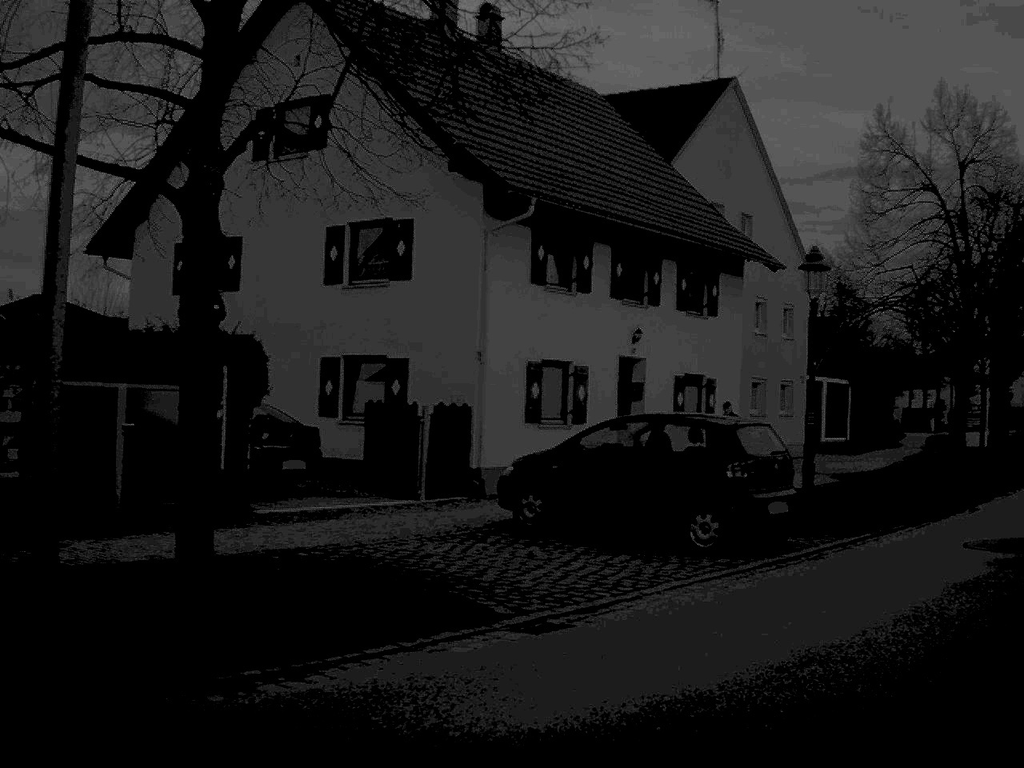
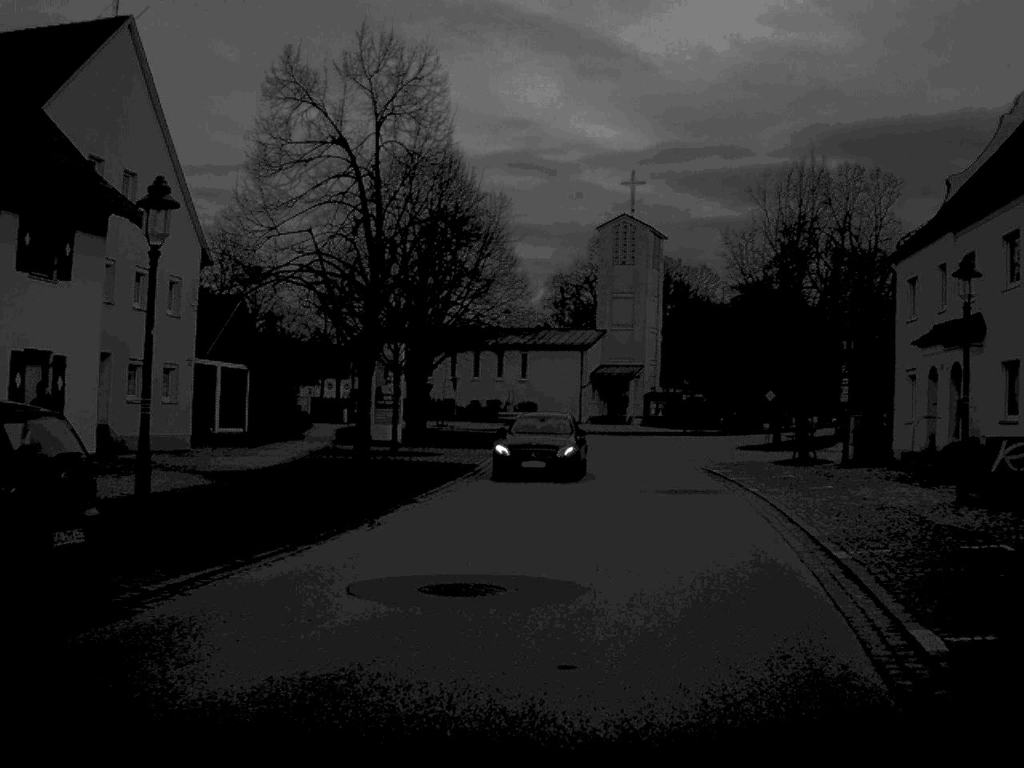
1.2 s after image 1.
(+1.2, +4.7) m; +26°
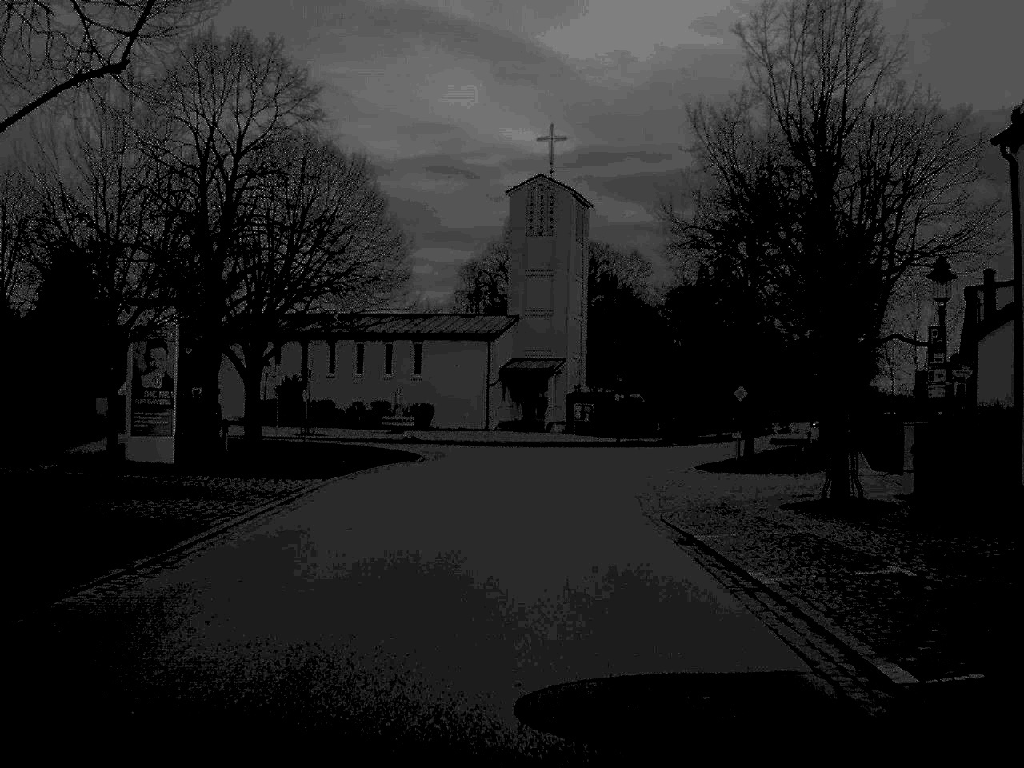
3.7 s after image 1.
(+1.5, +17.8) m; +3°
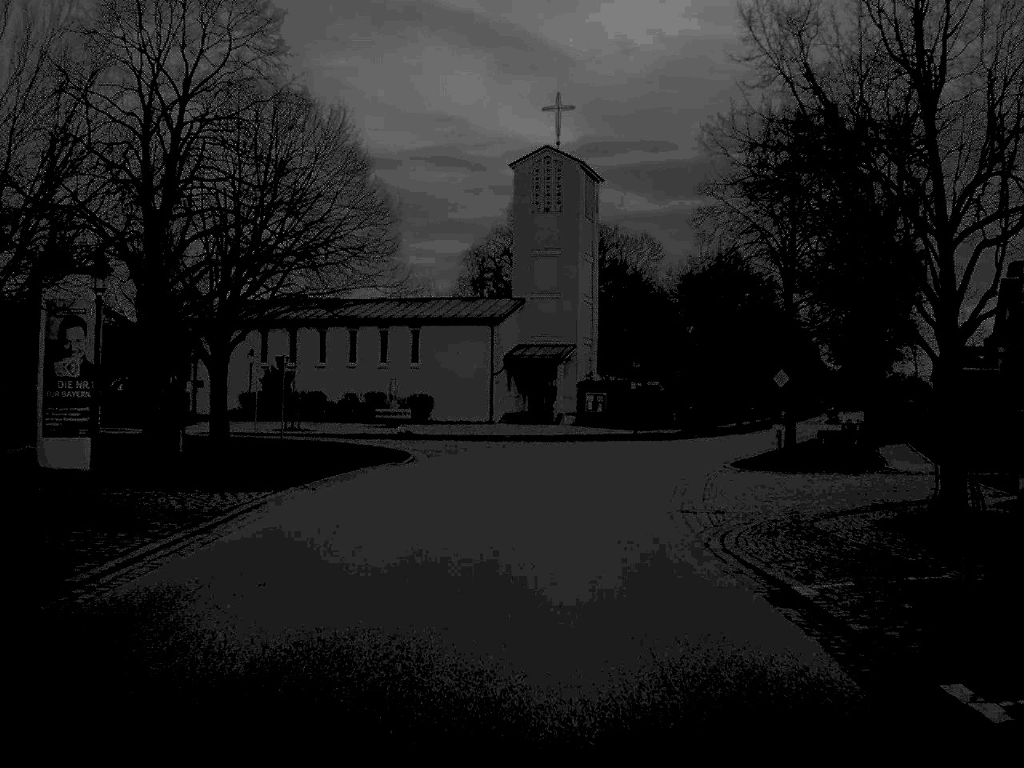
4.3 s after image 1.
(0.0, +6.0) m; 0°
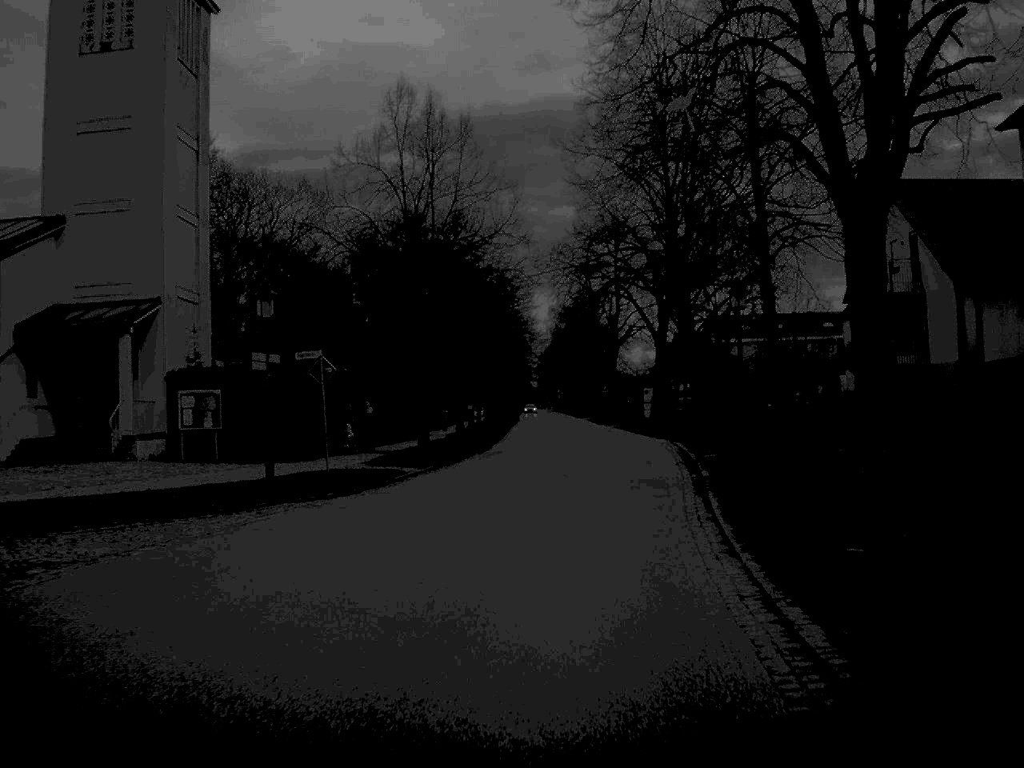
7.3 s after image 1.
(+3.5, +34.9) m; +15°
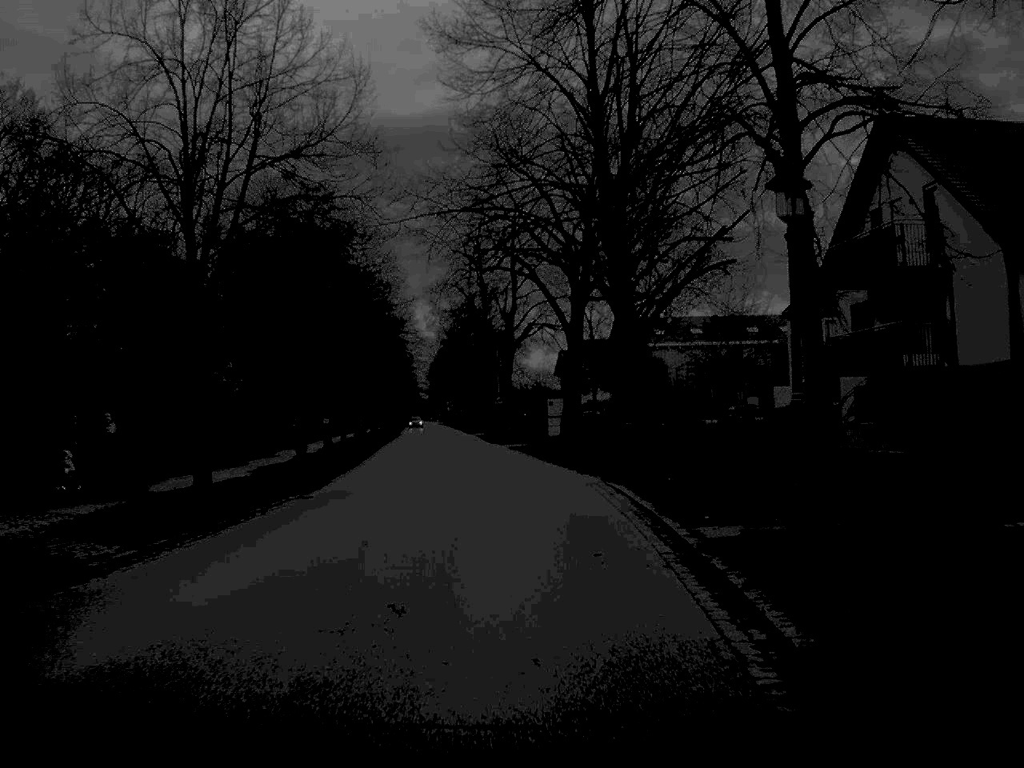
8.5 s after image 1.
(+0.8, +15.5) m; +5°
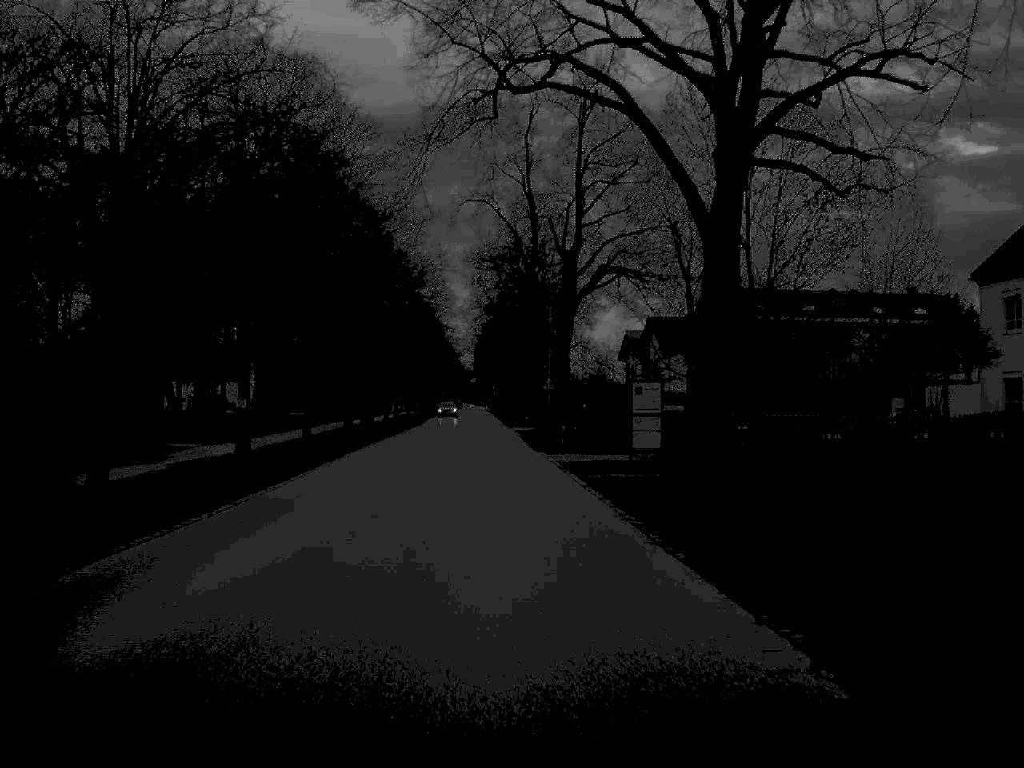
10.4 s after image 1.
(-0.3, +24.3) m; -3°
